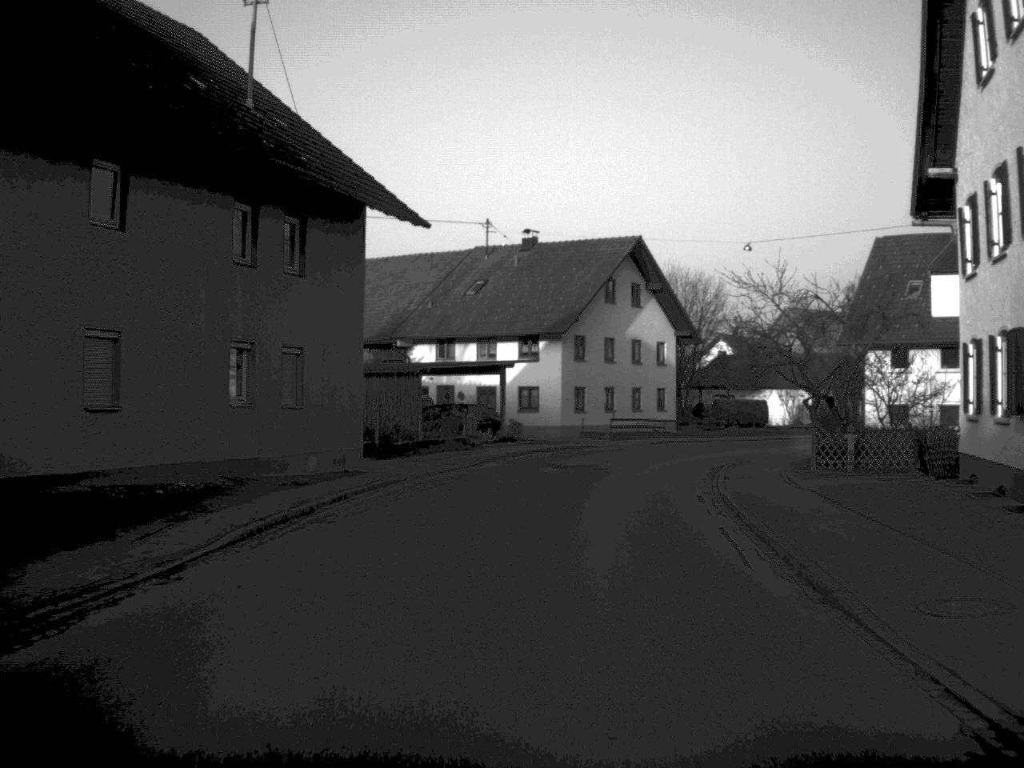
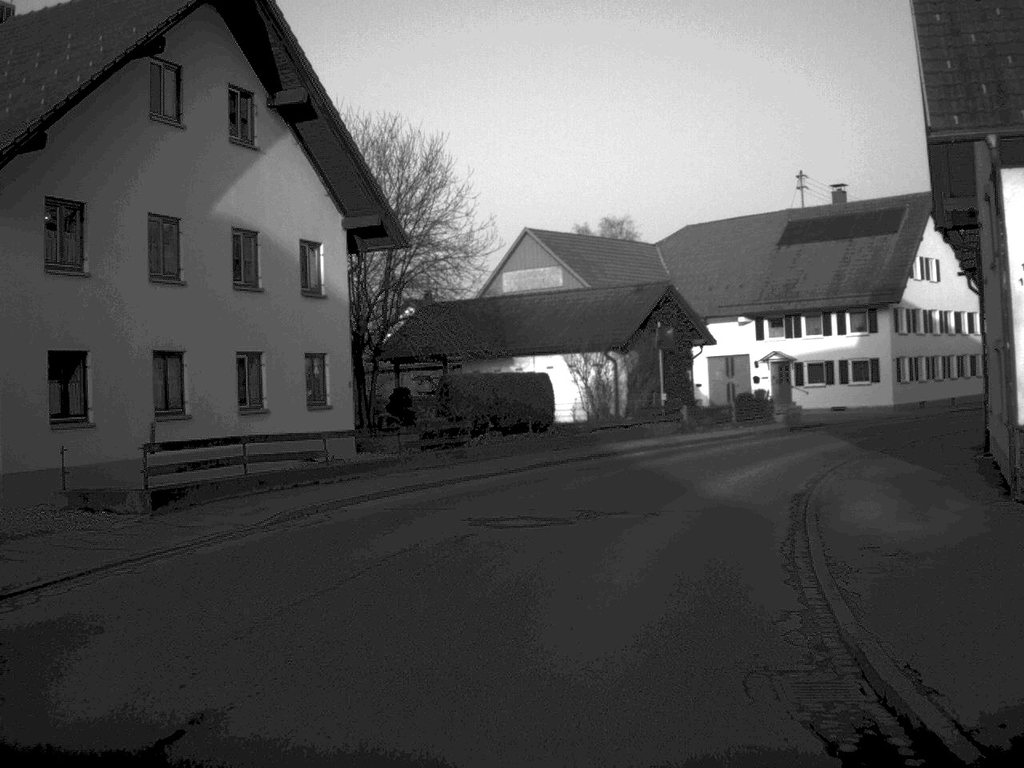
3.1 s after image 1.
(+4.1, +37.6) m; +15°
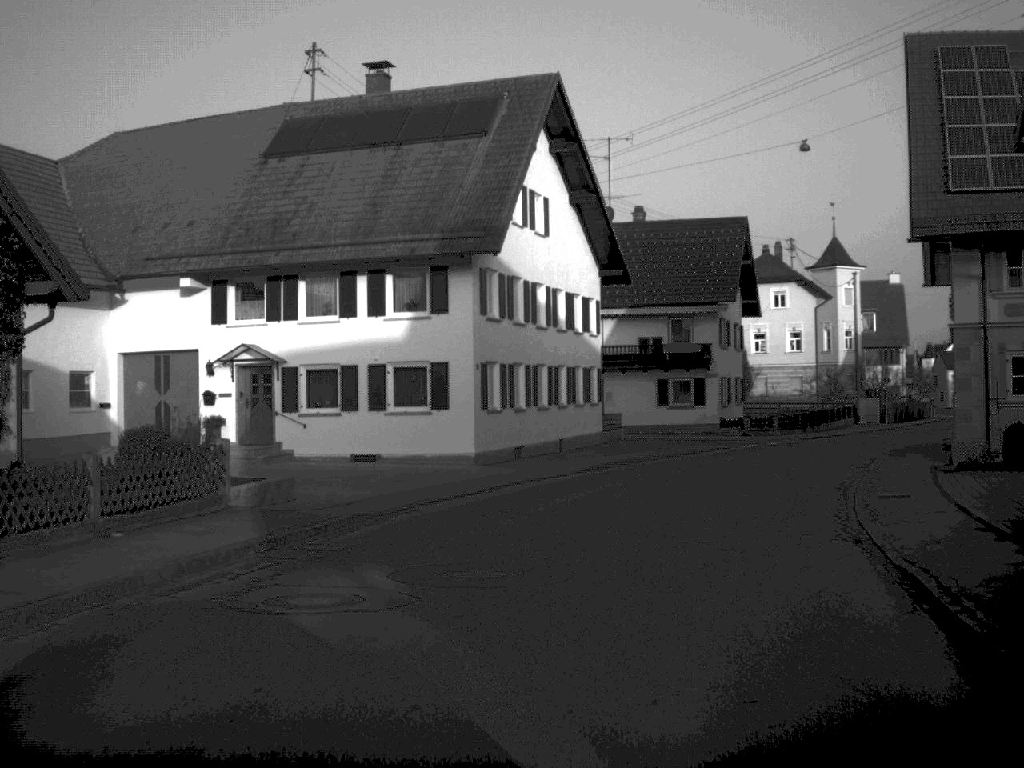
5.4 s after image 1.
(+5.5, +28.1) m; +23°
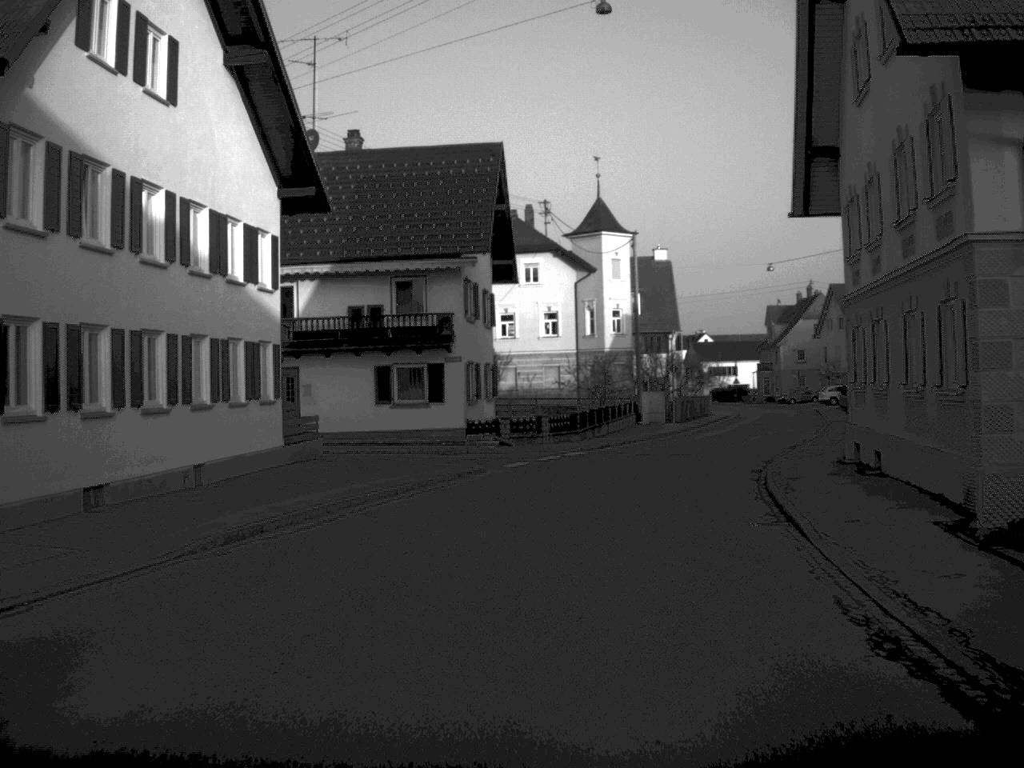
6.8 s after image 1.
(+1.7, +16.2) m; +12°
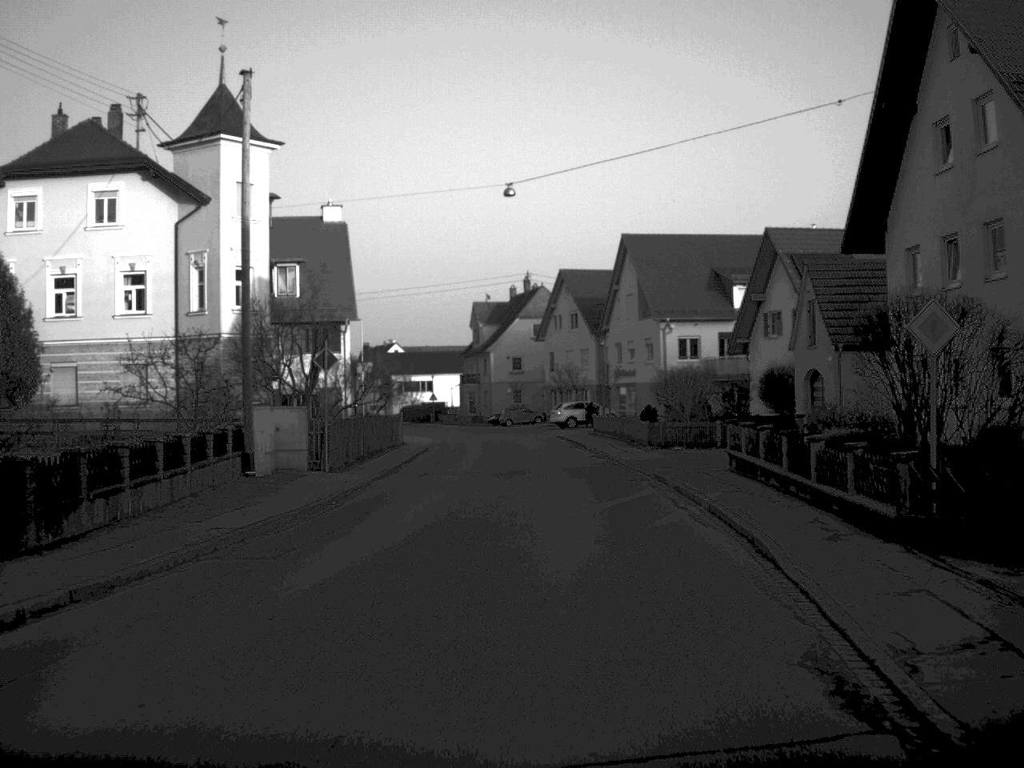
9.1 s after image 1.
(+4.0, +30.2) m; +14°
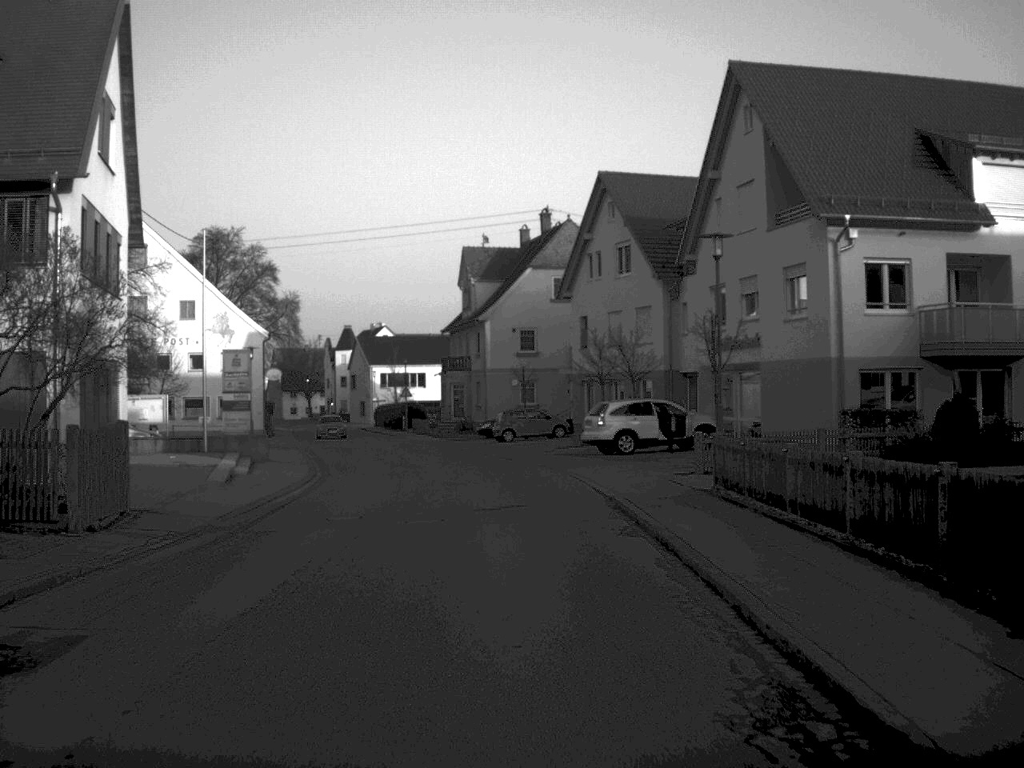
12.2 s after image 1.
(+0.5, +41.2) m; -1°
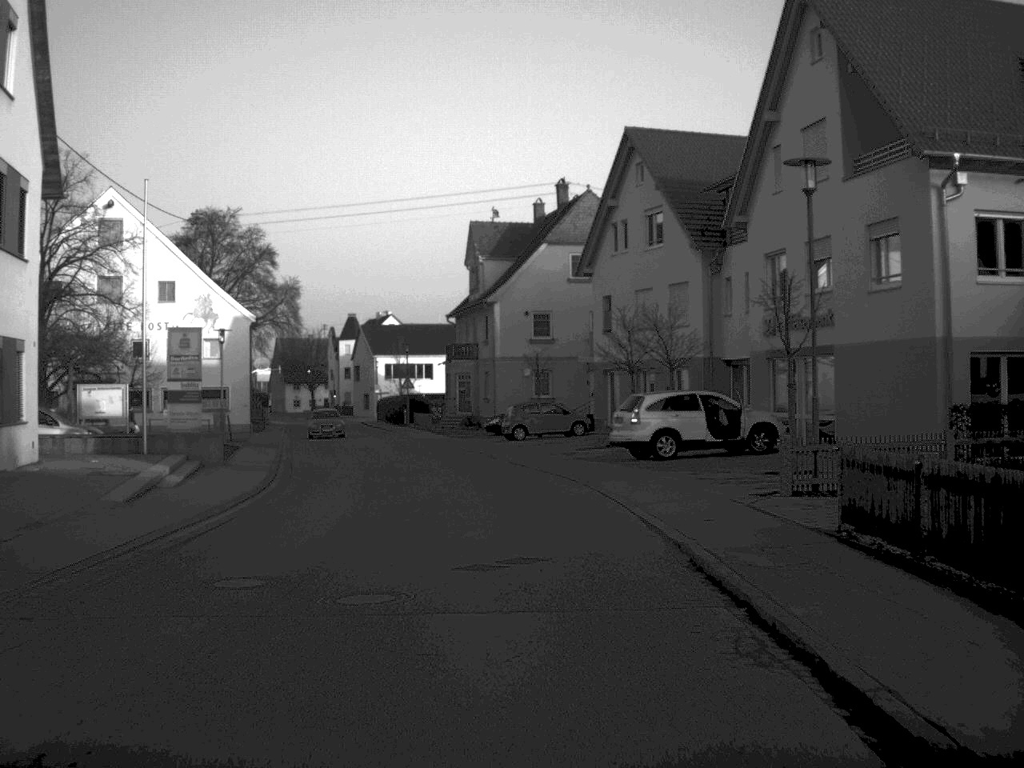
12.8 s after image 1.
(0.0, +7.8) m; -1°
